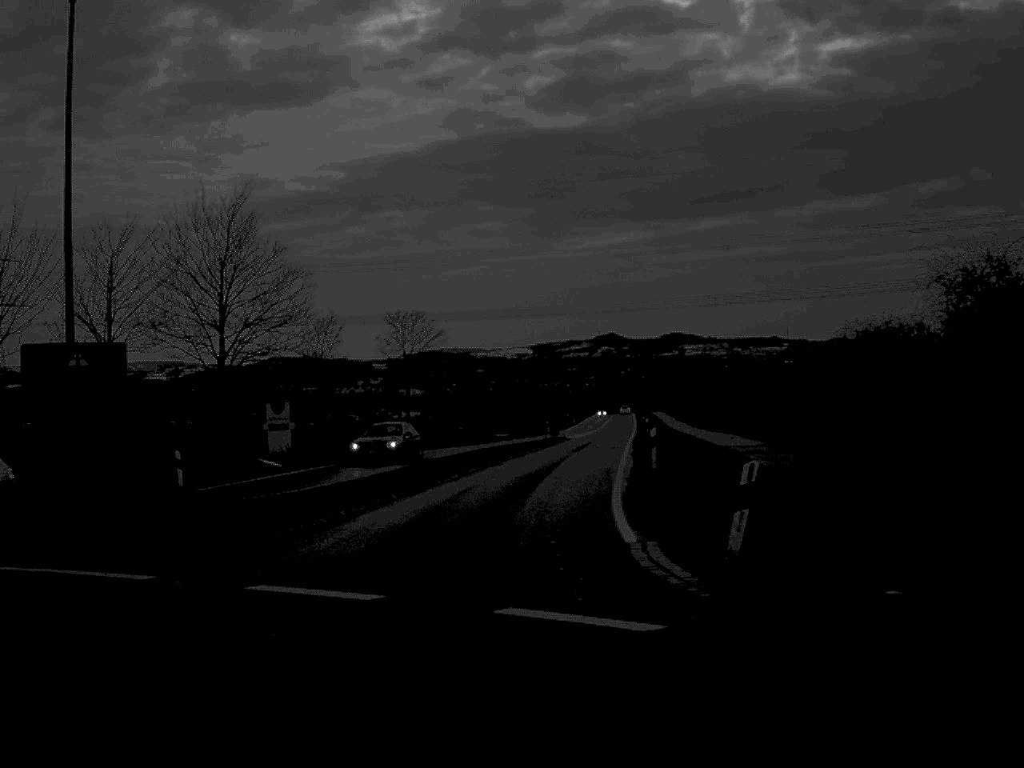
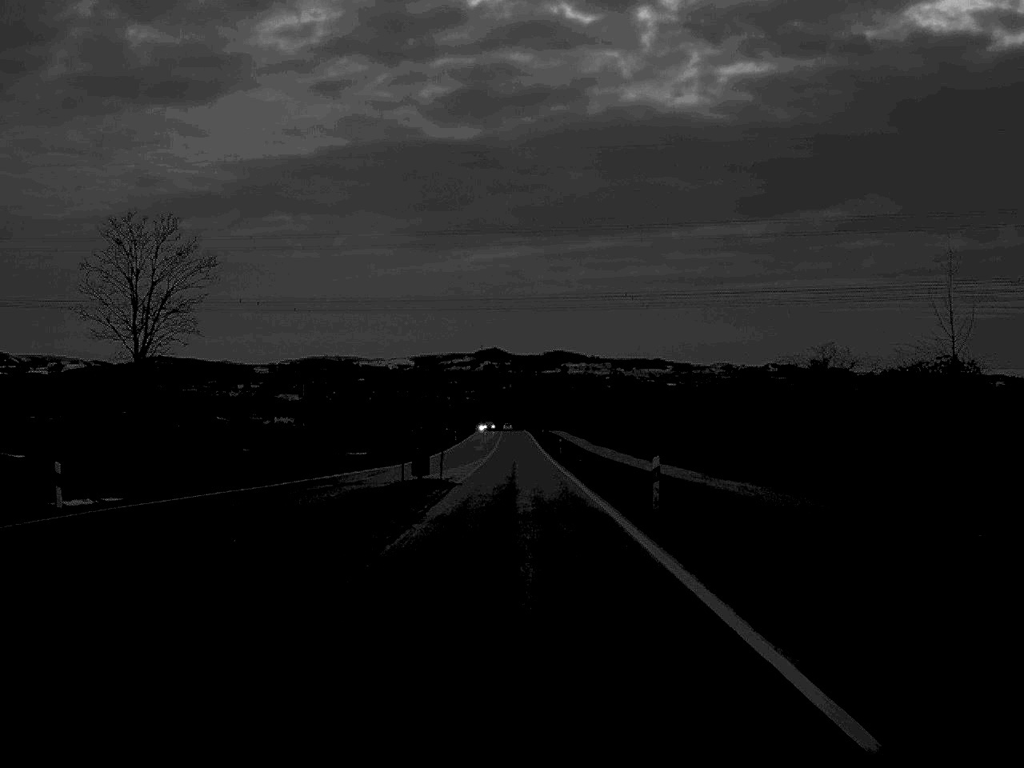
(+1.3, +38.2) m; +6°
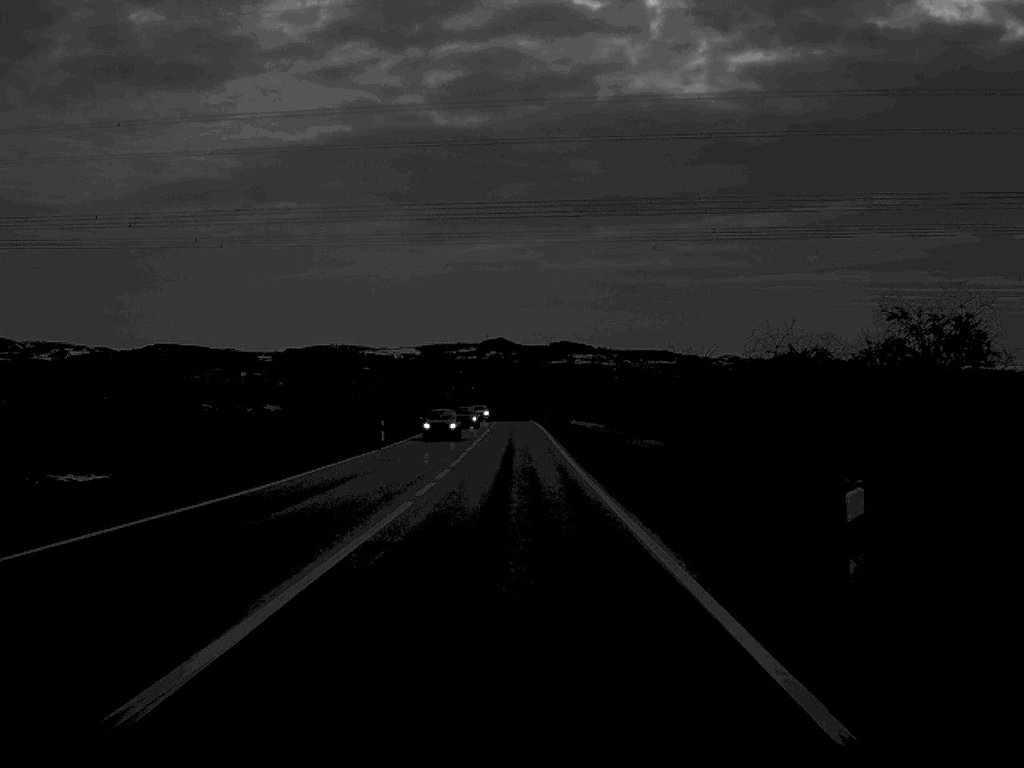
(-0.1, +69.9) m; 0°
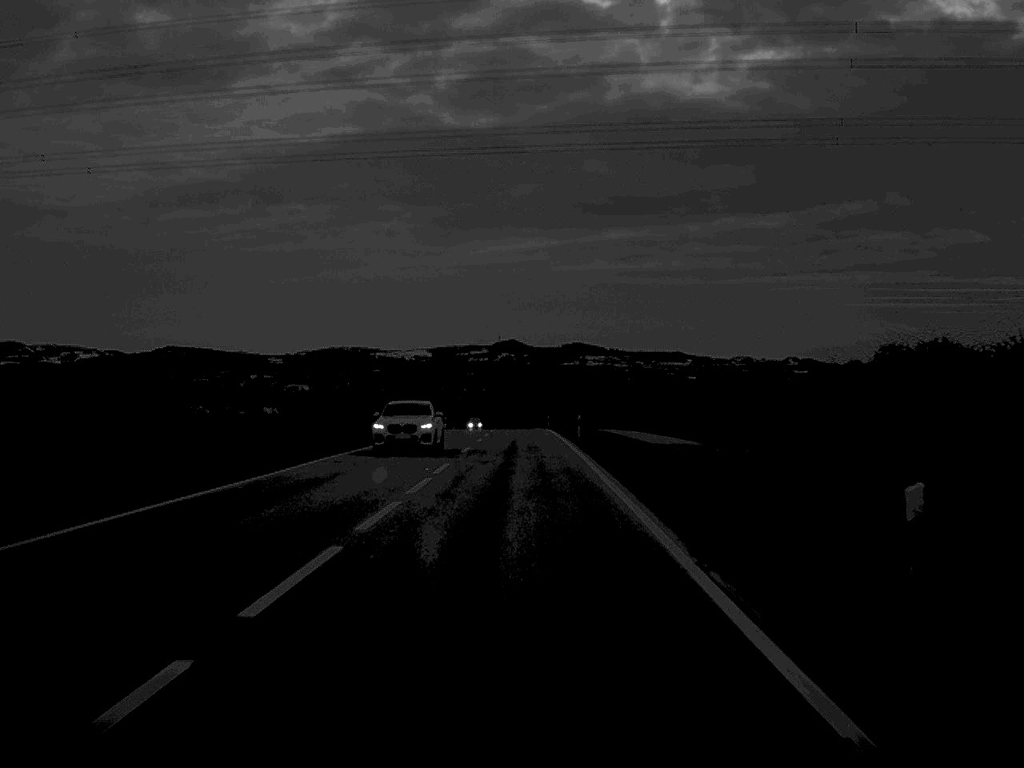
(-0.1, +51.0) m; 0°
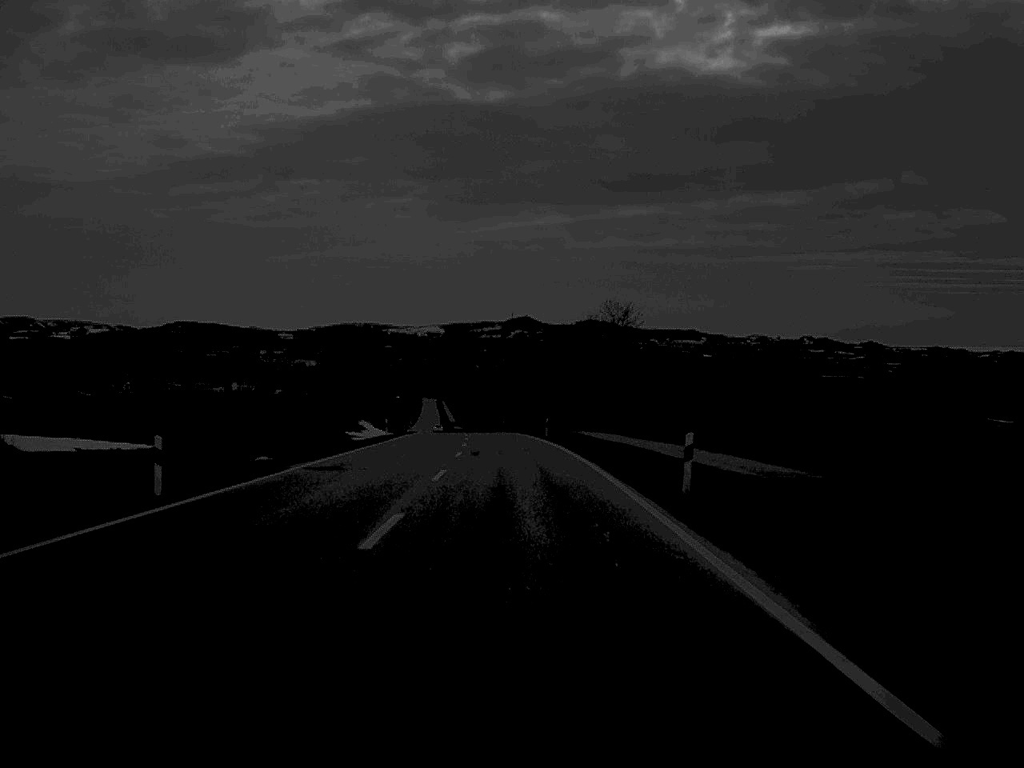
(-0.4, +87.4) m; 0°
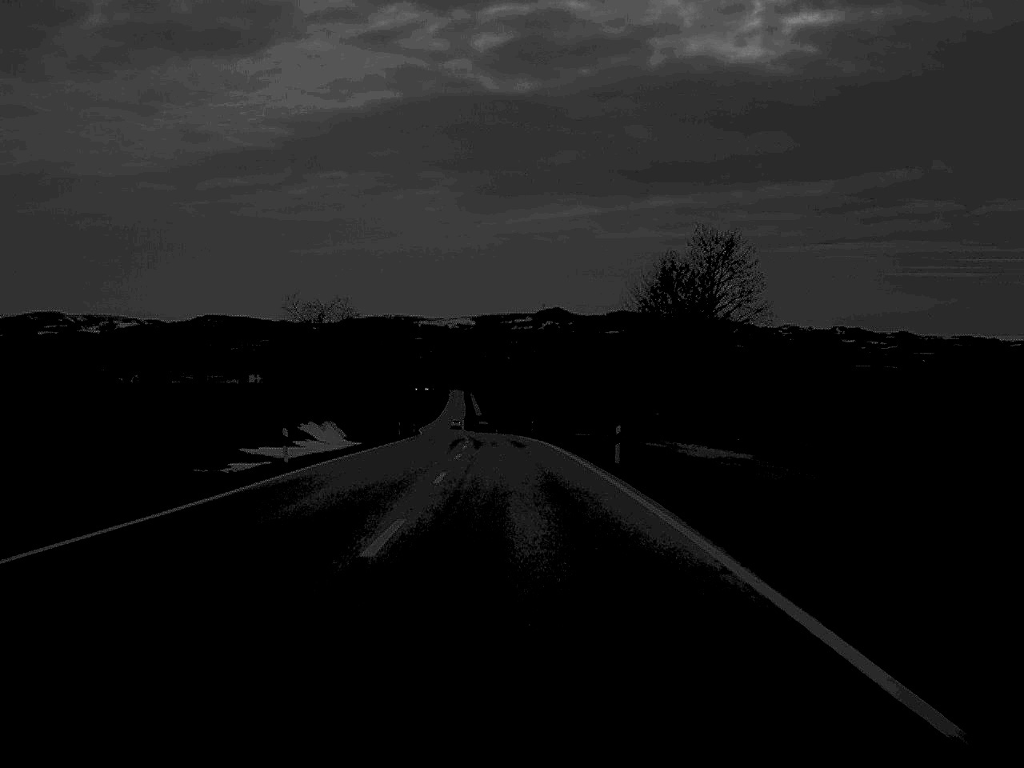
(-0.4, +36.5) m; -1°
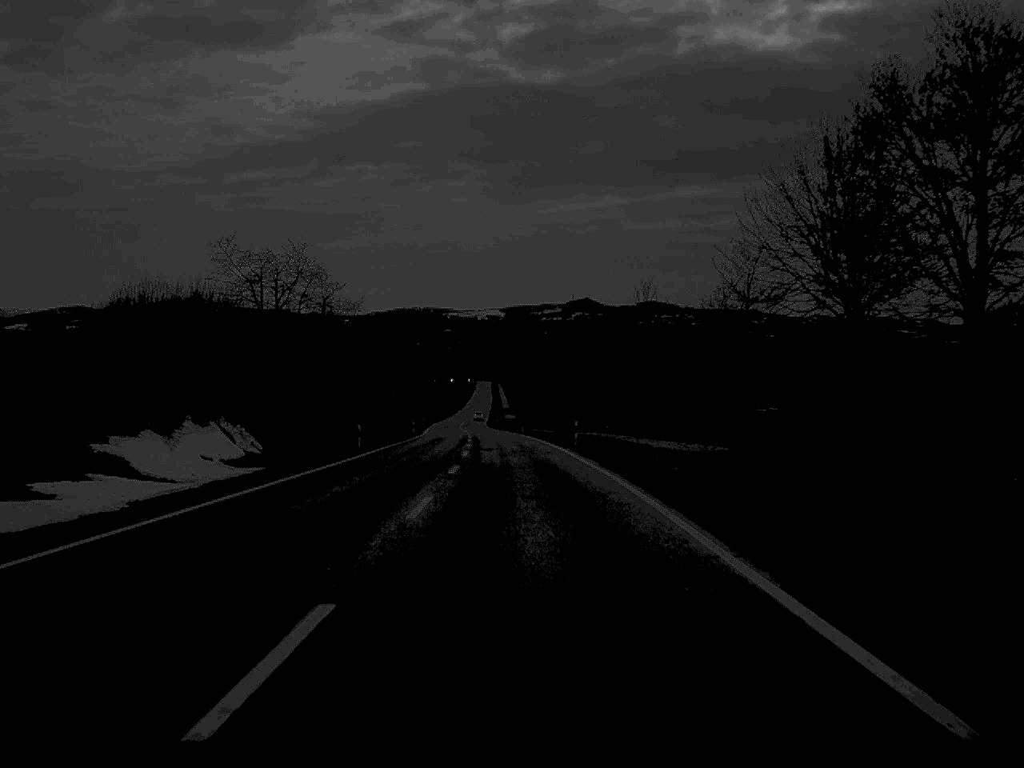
(-0.4, +32.4) m; -1°
